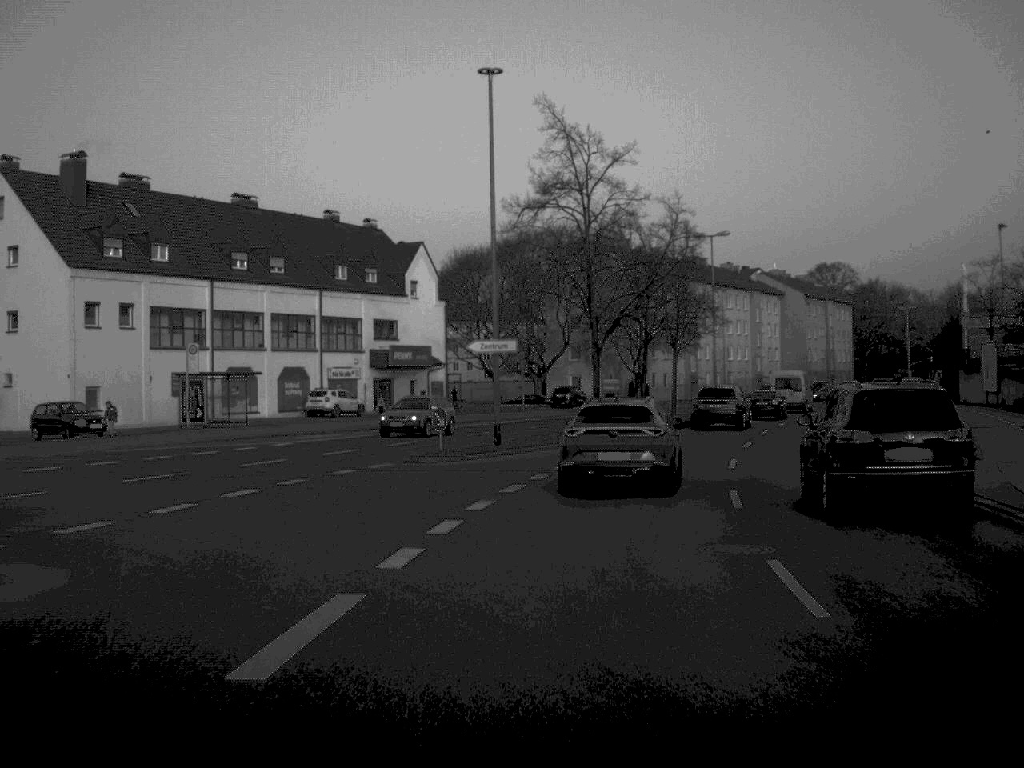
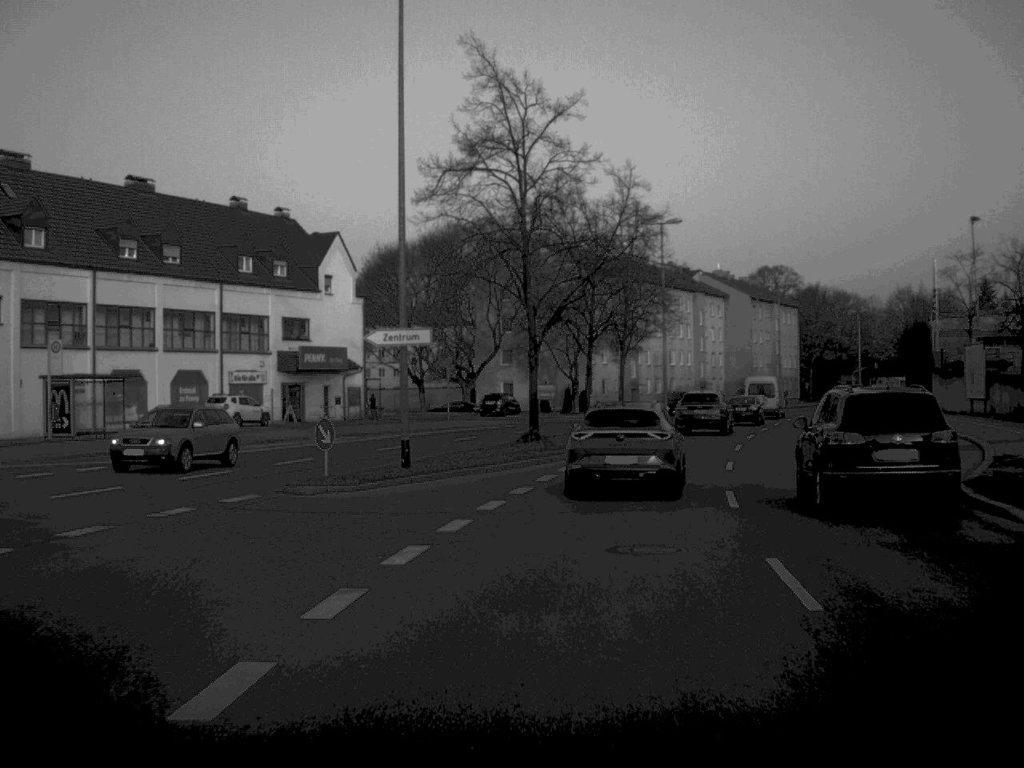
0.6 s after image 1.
(+0.2, +8.4) m; +3°
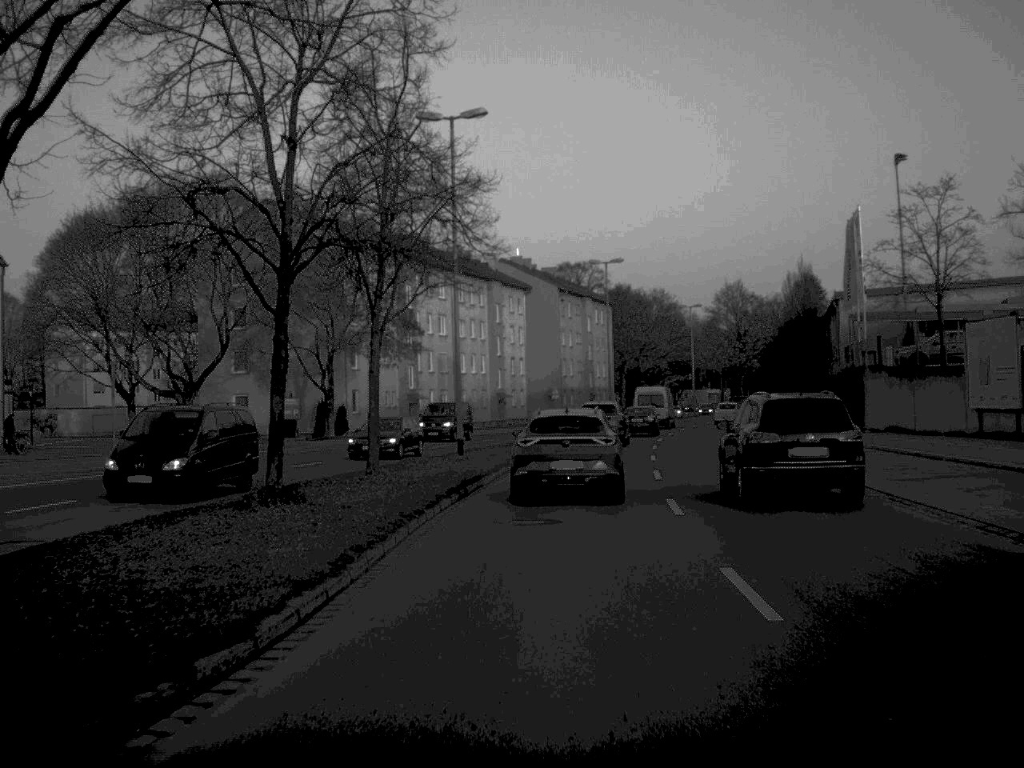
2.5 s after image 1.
(+2.5, +27.3) m; +10°
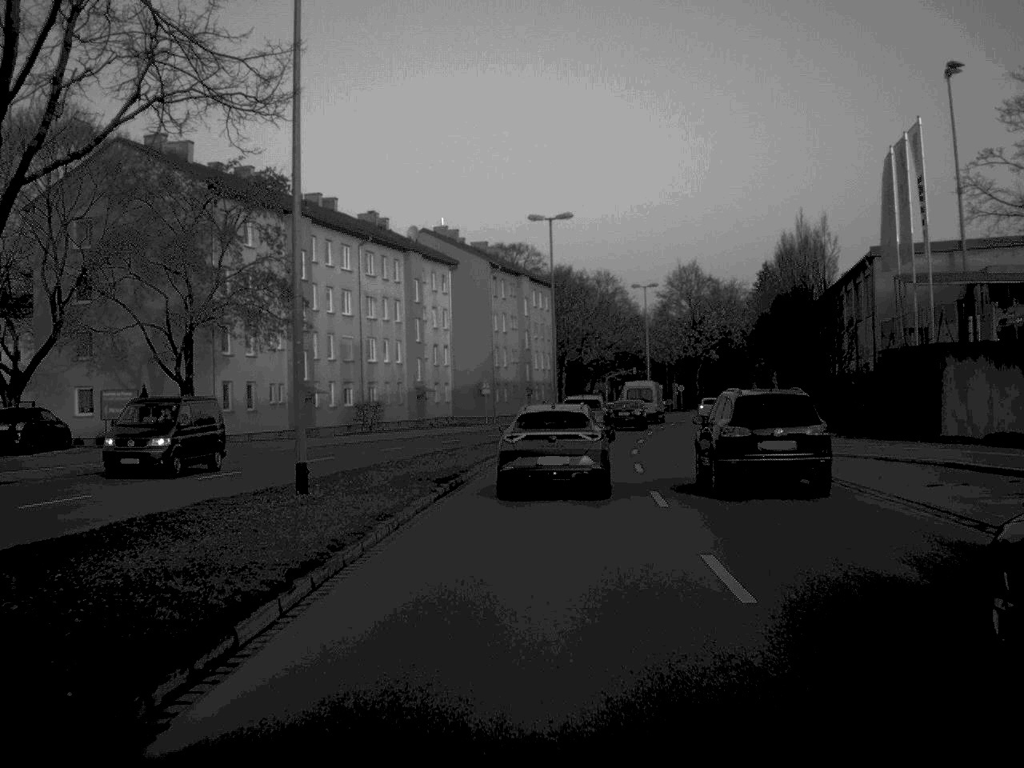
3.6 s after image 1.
(+0.5, +17.3) m; +3°
